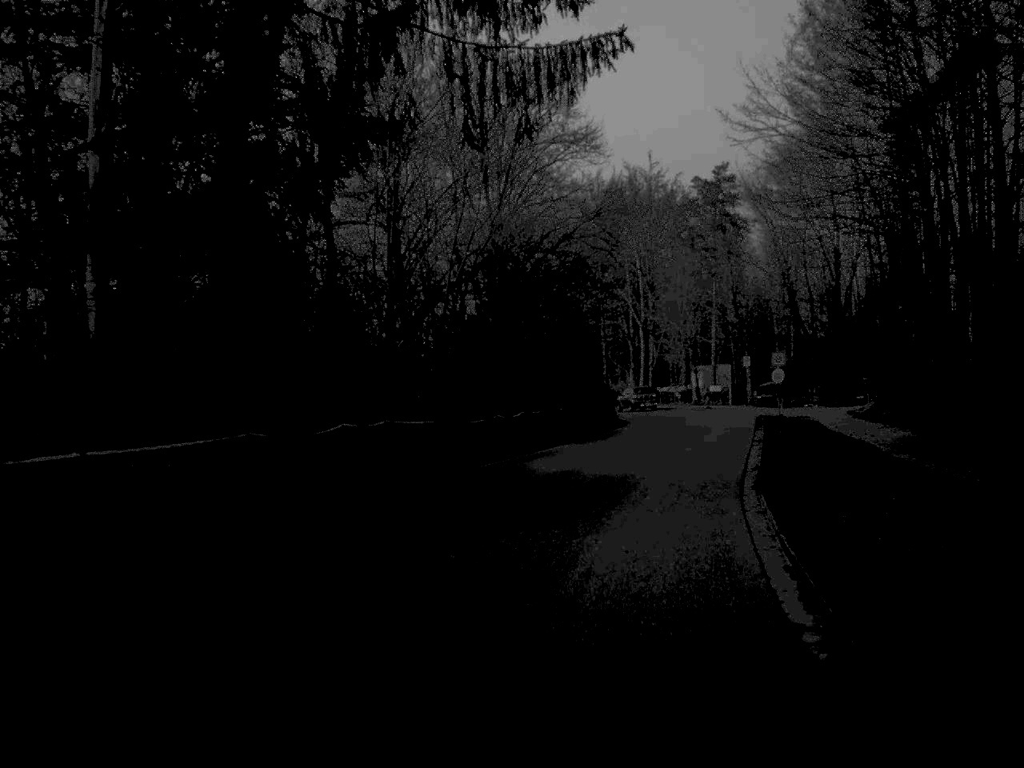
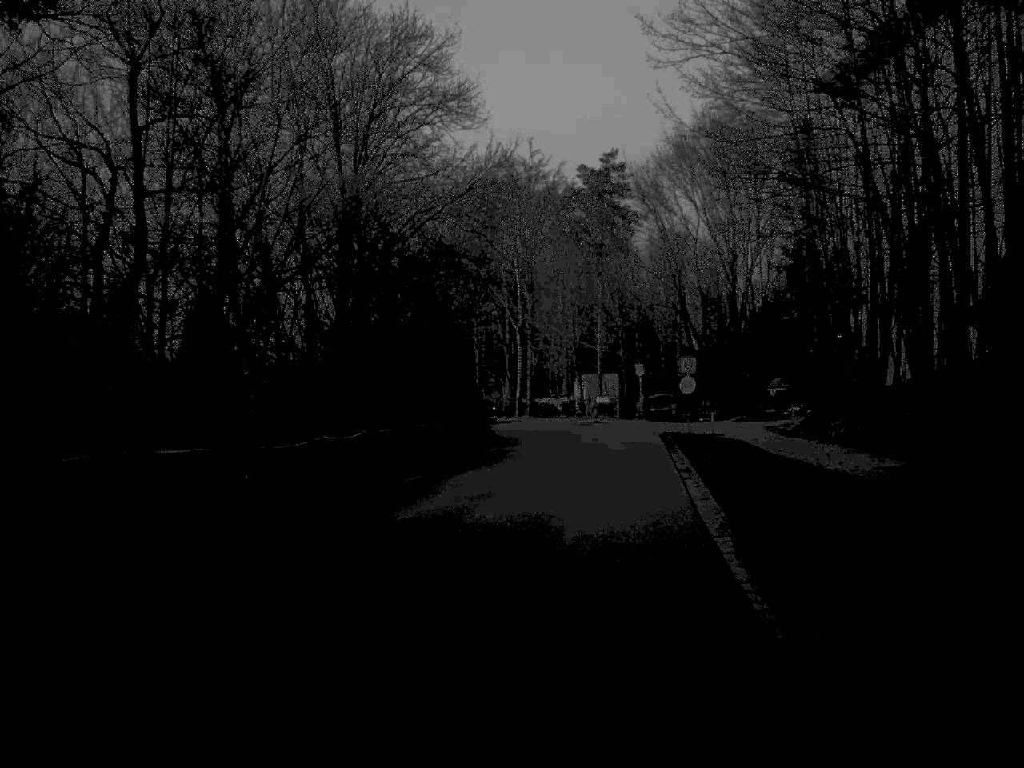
(+0.5, +9.5) m; +6°
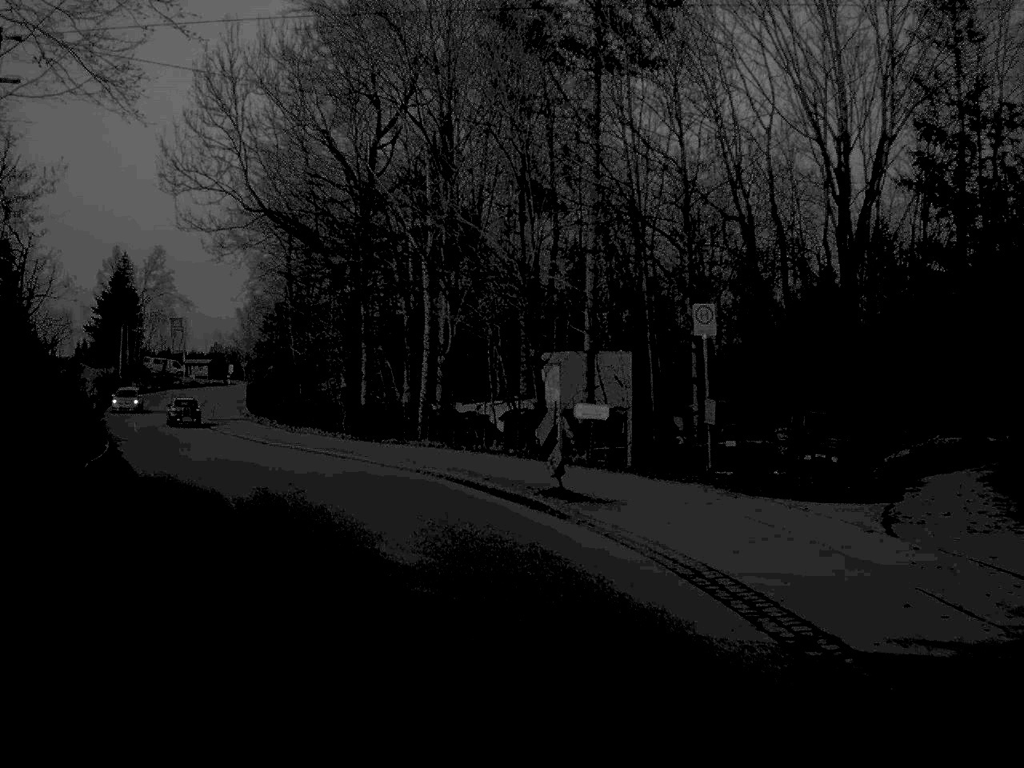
(+2.9, +46.5) m; -1°
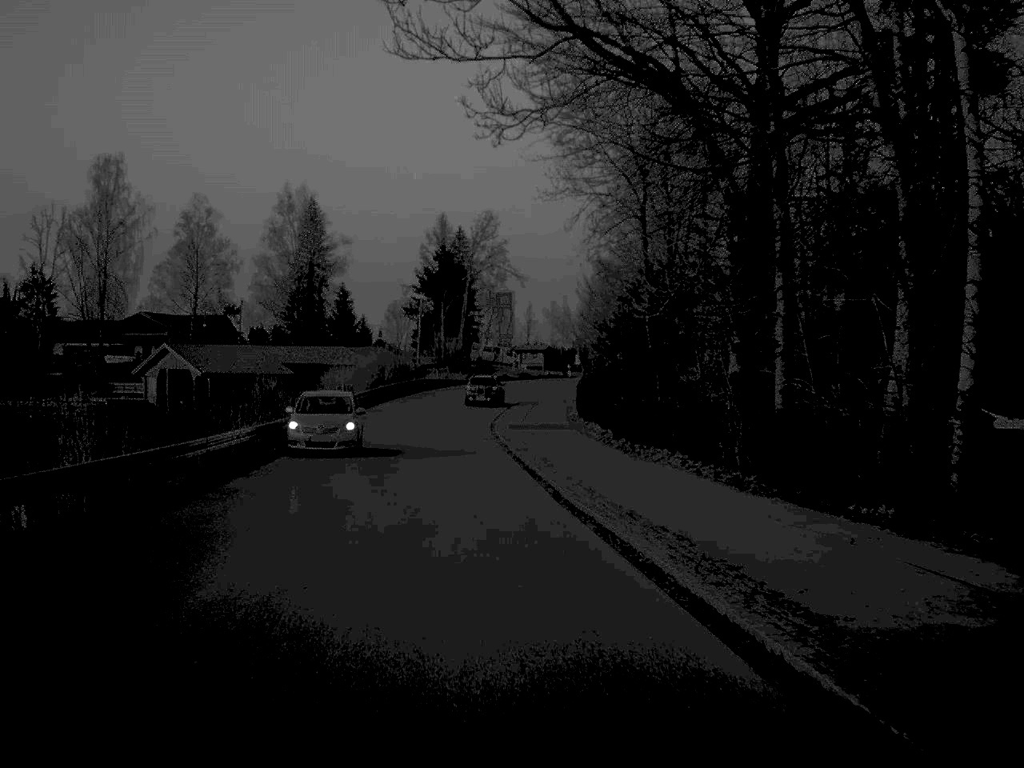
(-4.1, +27.2) m; -16°
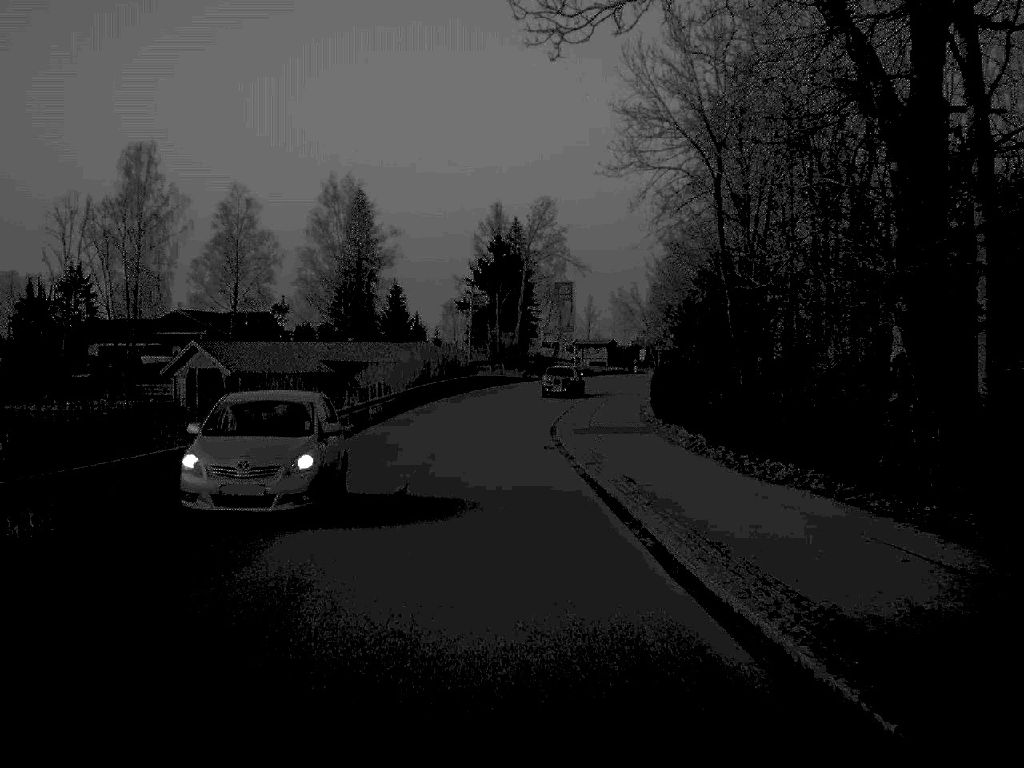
(-0.2, +8.4) m; -2°
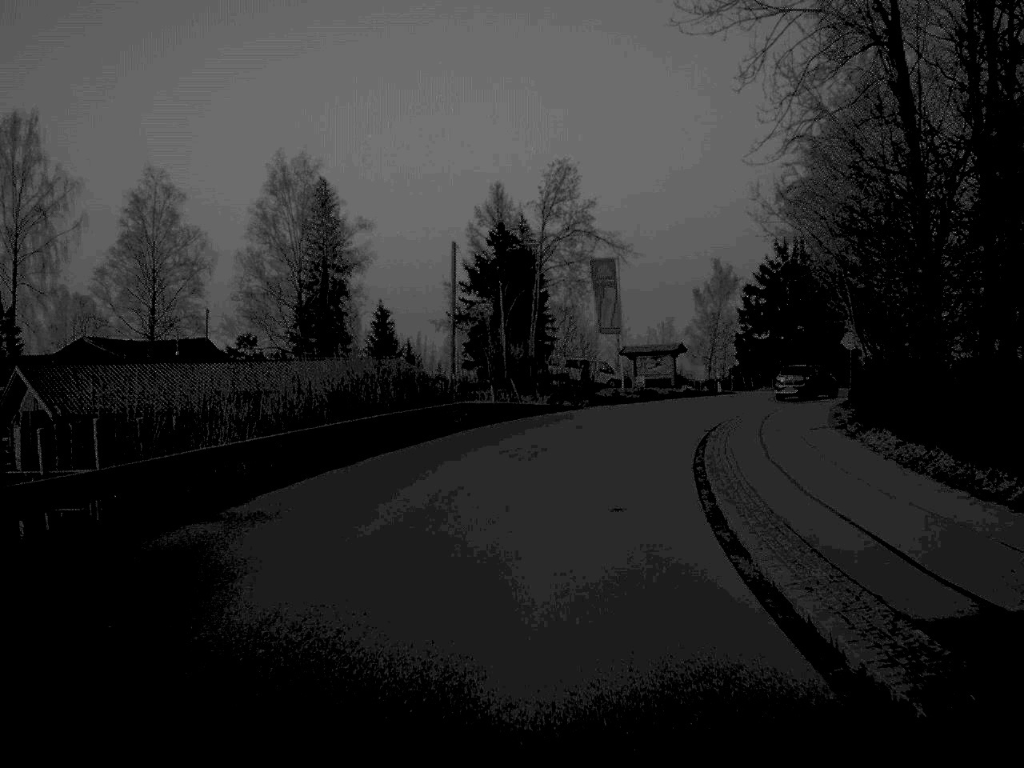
(-0.6, +34.5) m; 0°
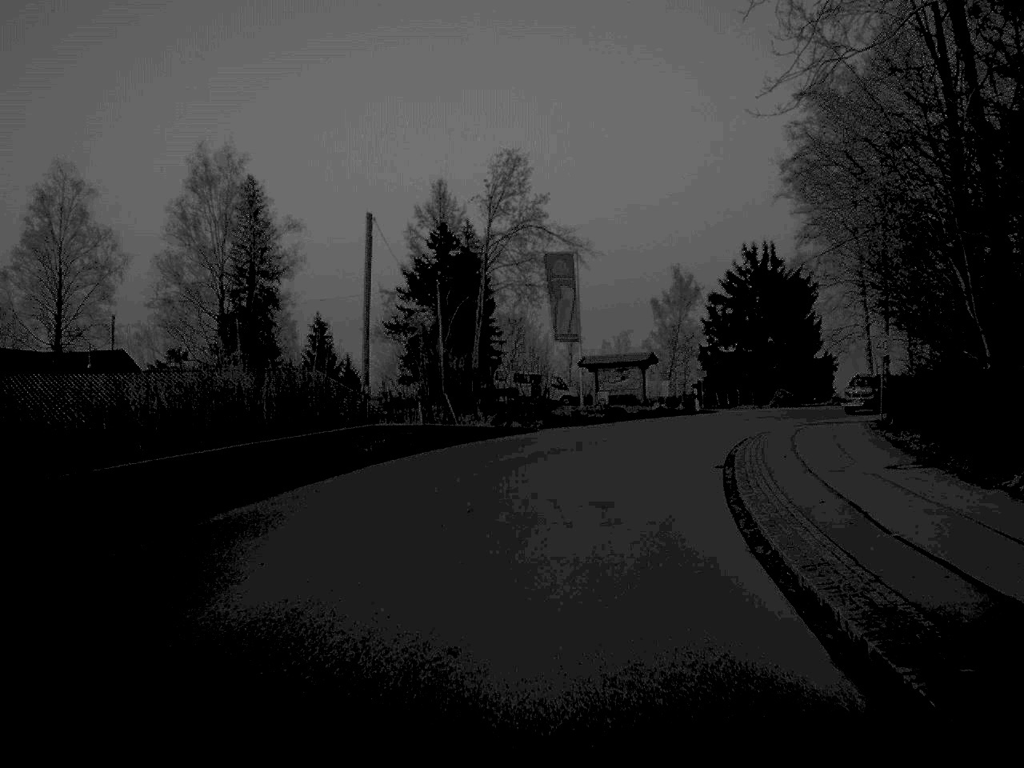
(+0.2, +10.0) m; +2°
